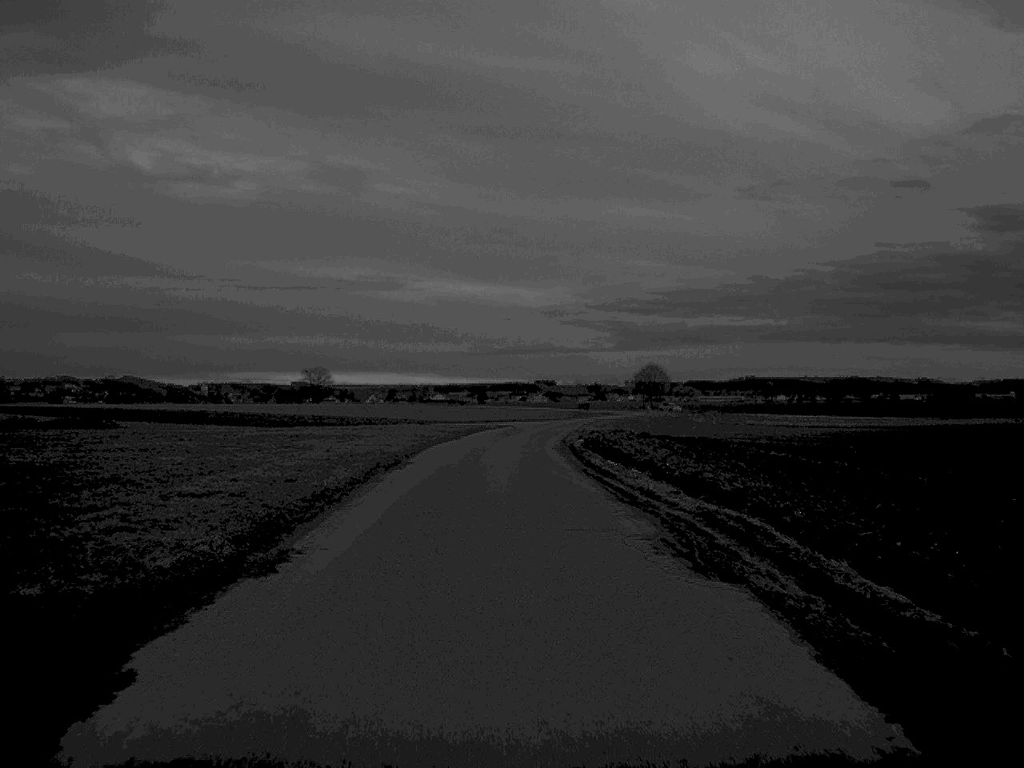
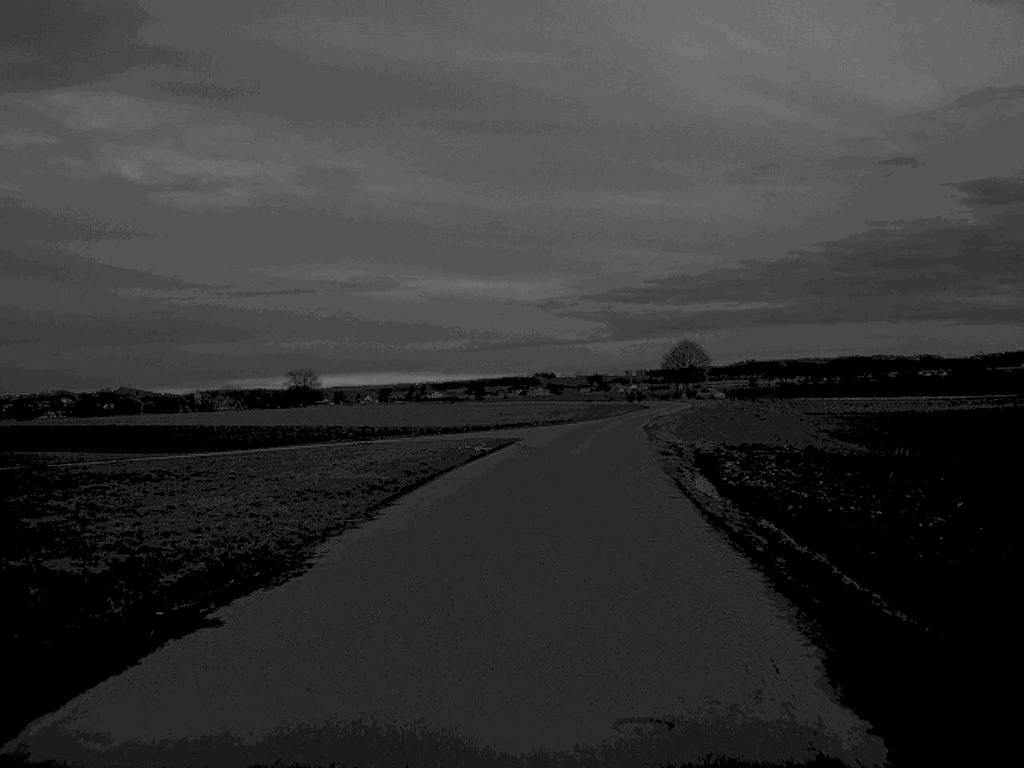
(-0.6, +41.1) m; 0°
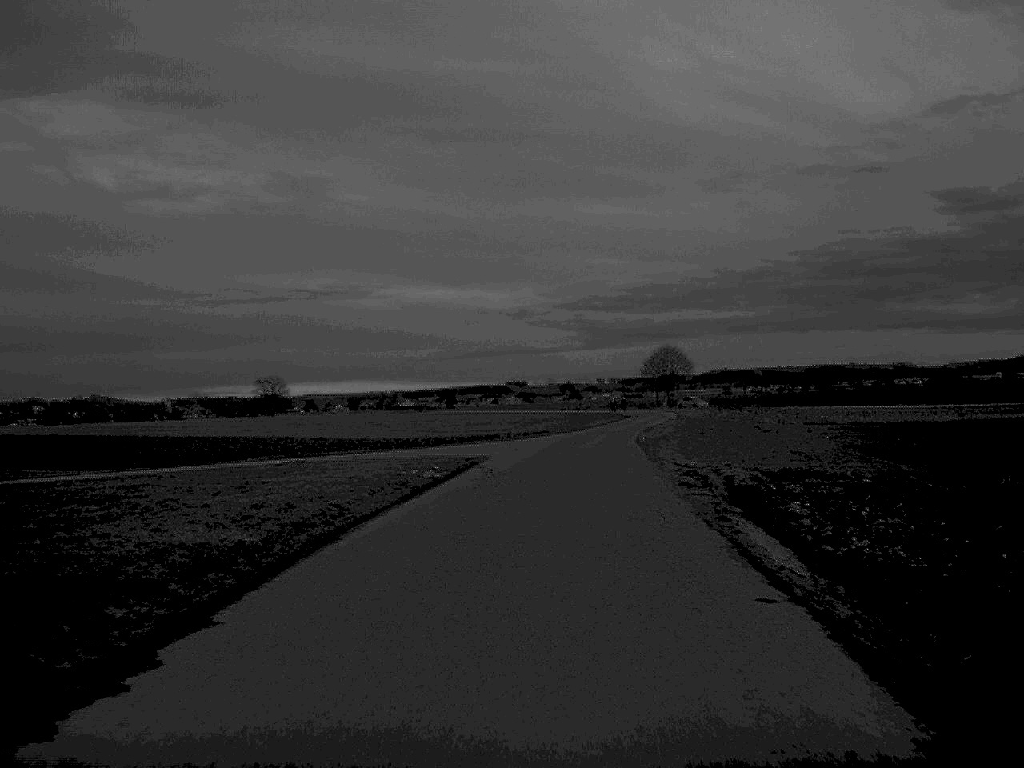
(+0.1, +9.5) m; +1°
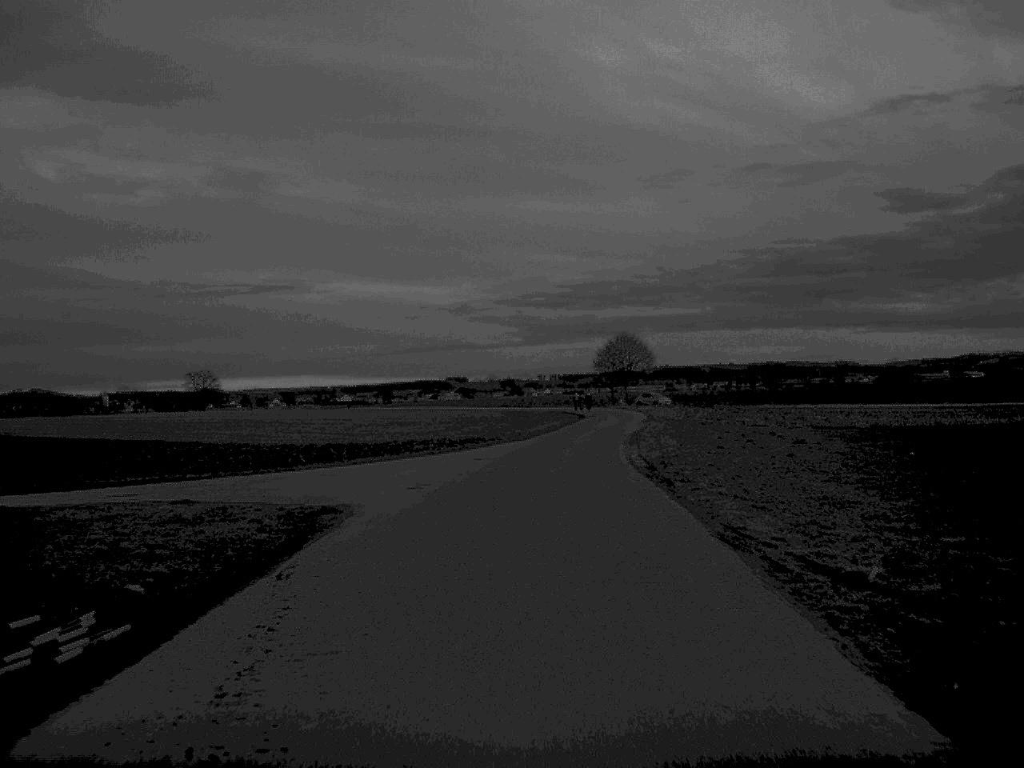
(+0.5, +20.3) m; +3°
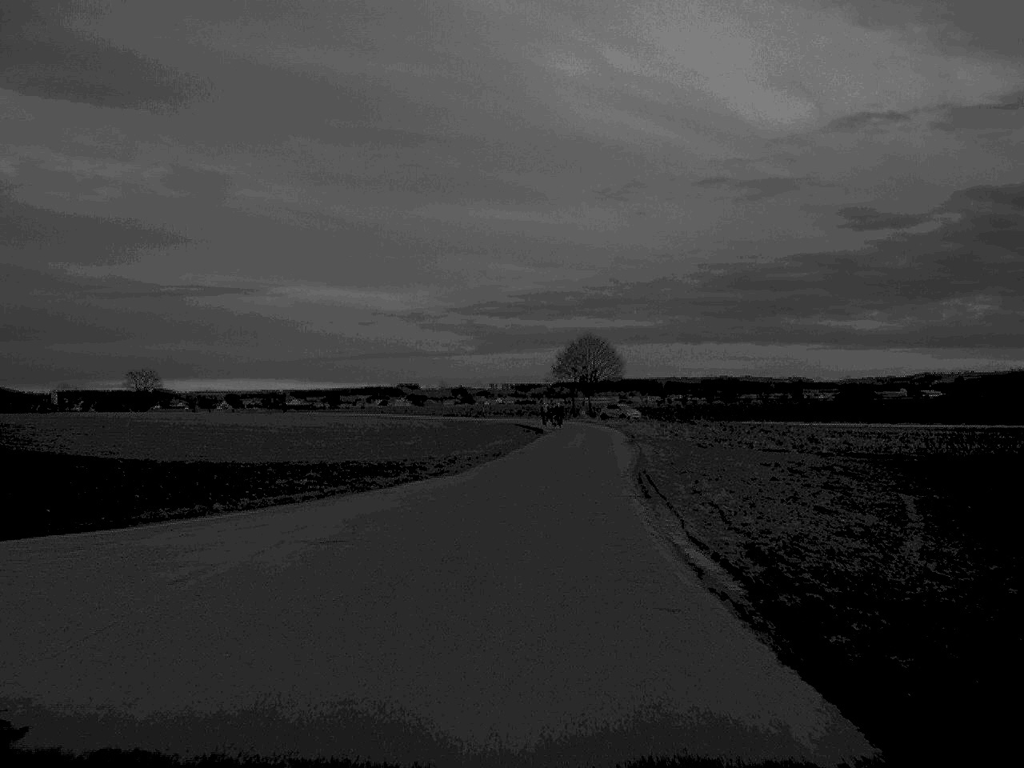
(+0.3, +17.6) m; +2°
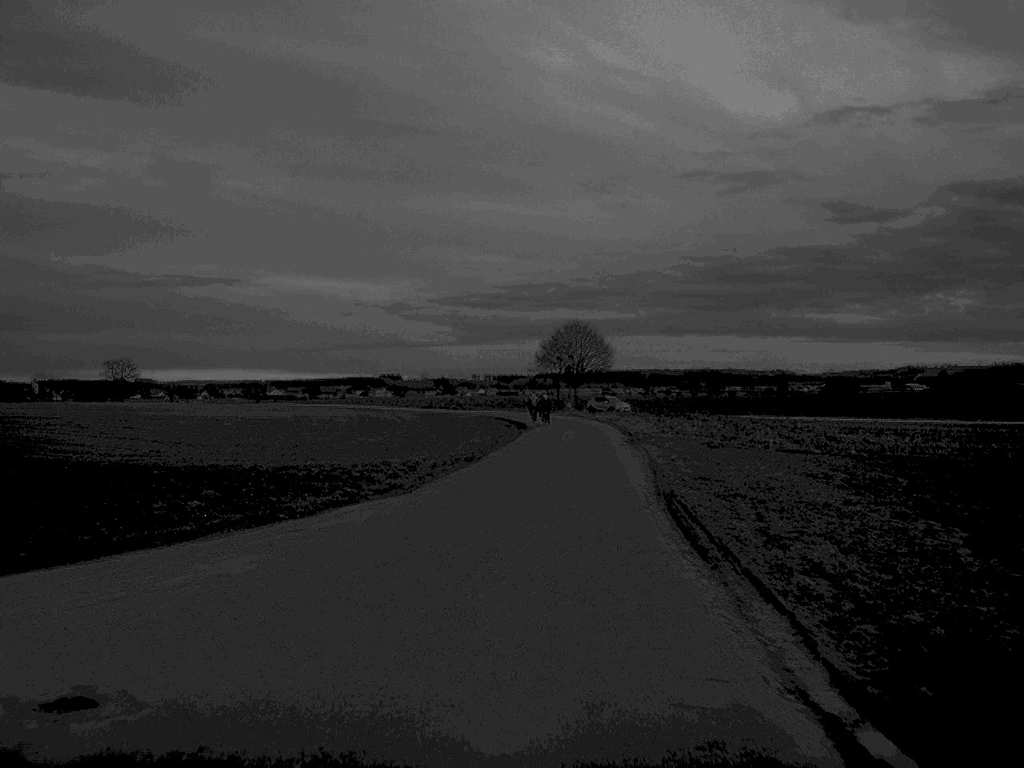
(+0.1, +8.0) m; +1°
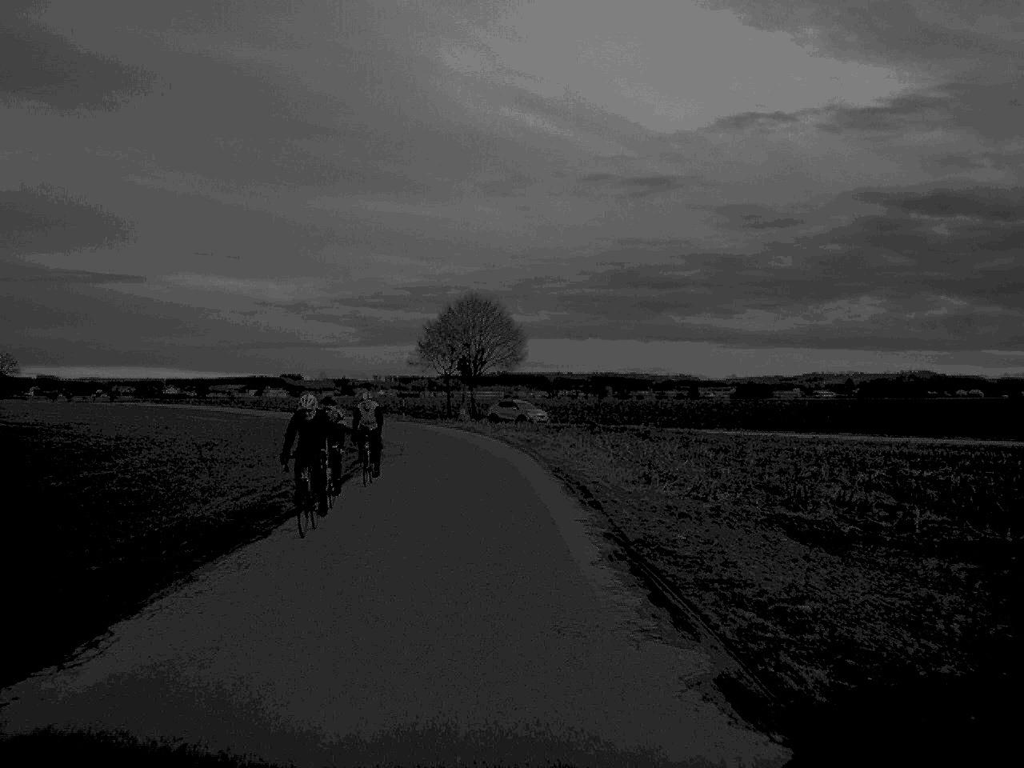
(+1.4, +29.7) m; +4°
